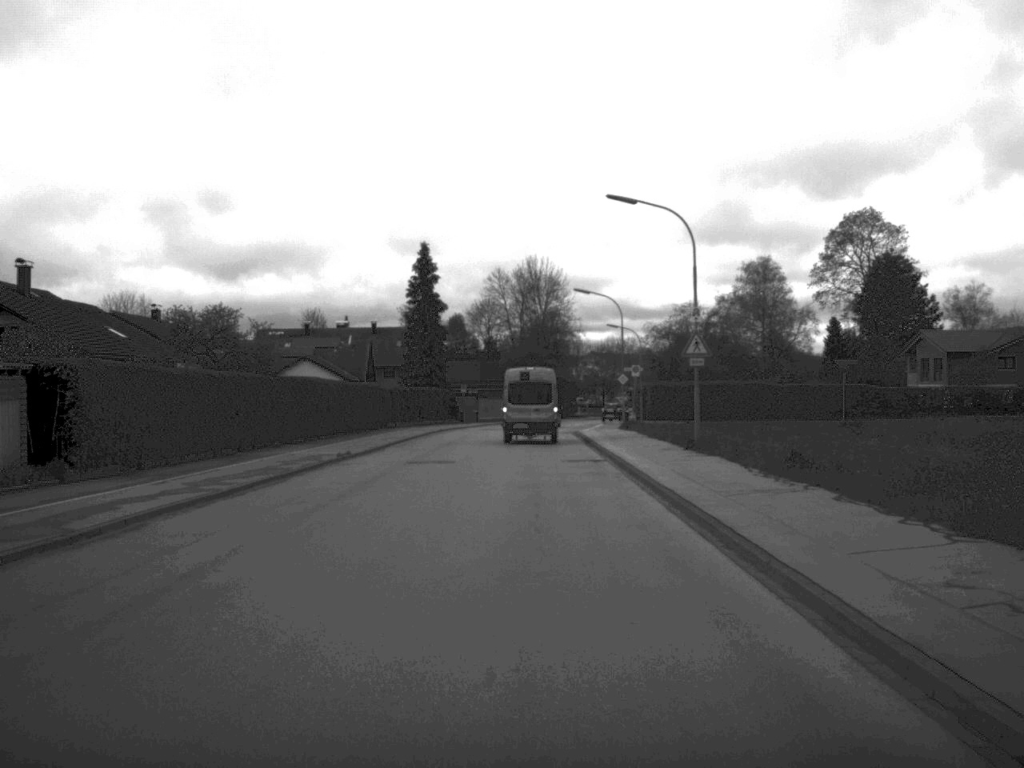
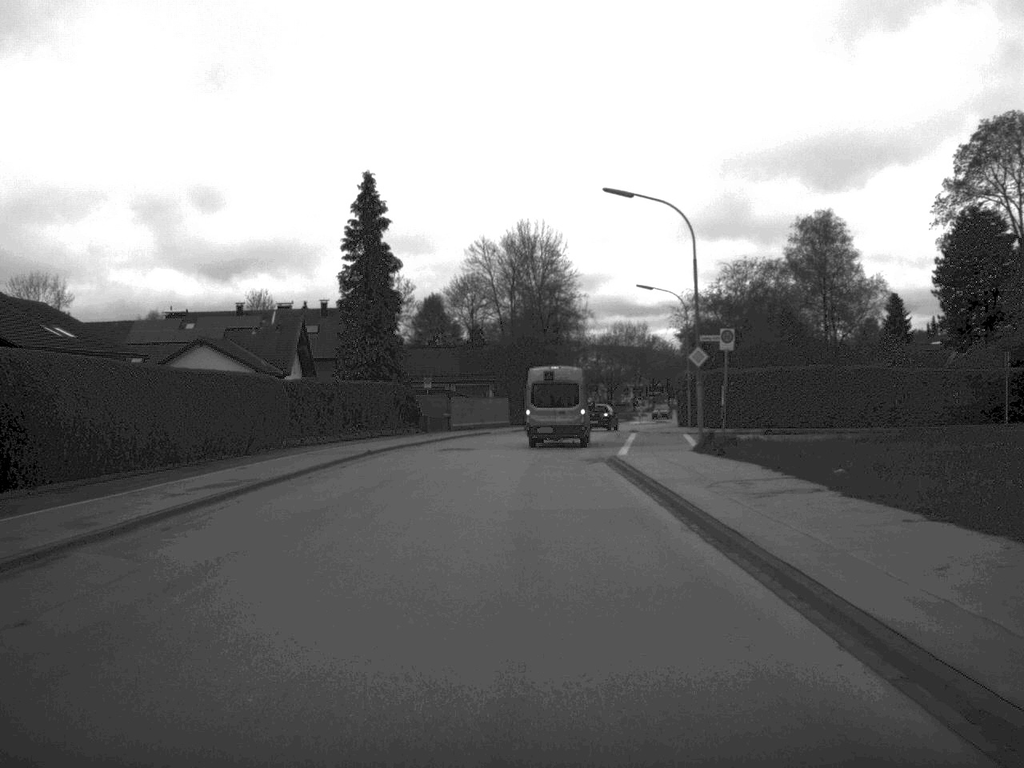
(+0.1, +30.2) m; 0°
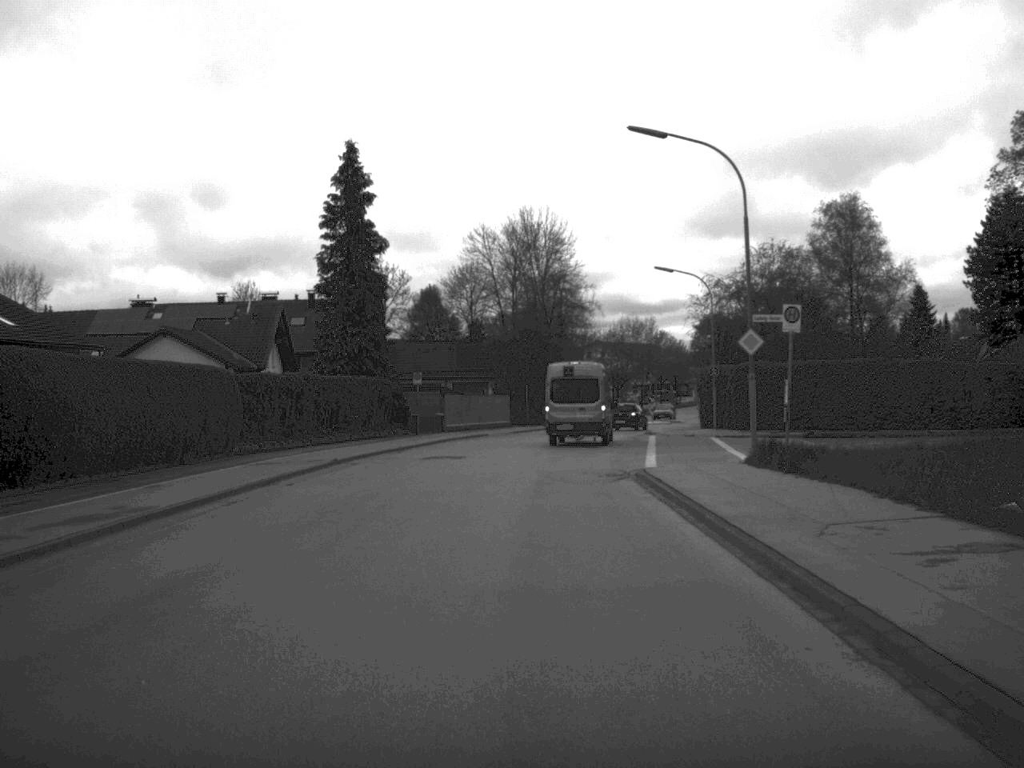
(0.0, +7.7) m; 0°
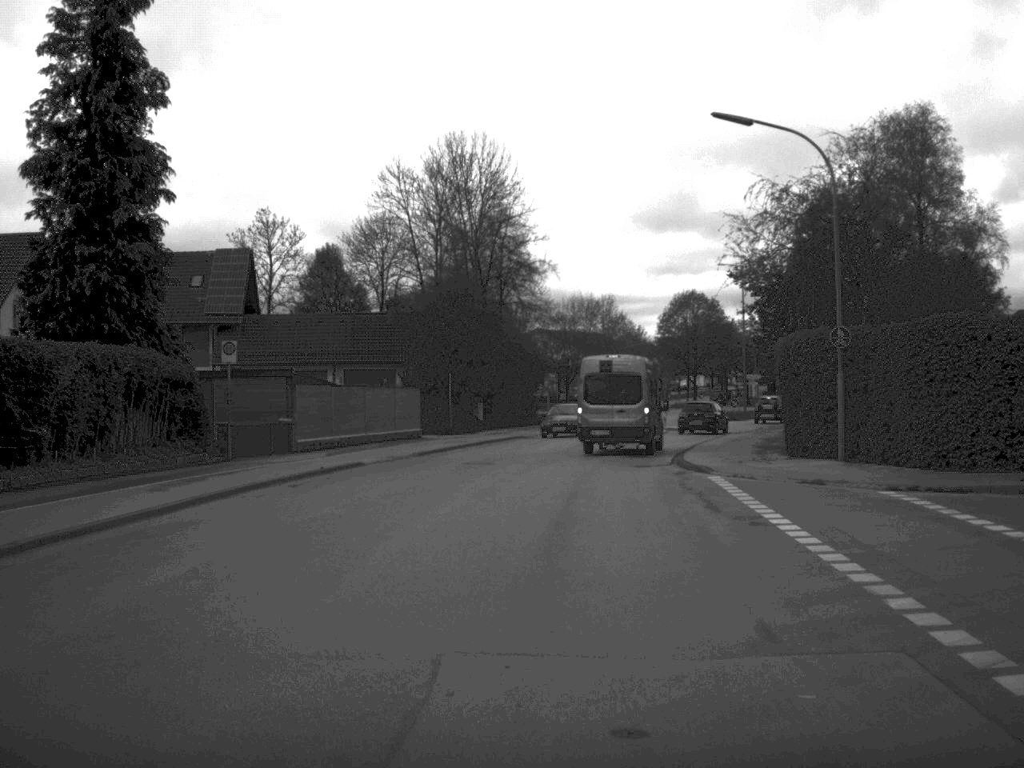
(+0.5, +29.4) m; +3°
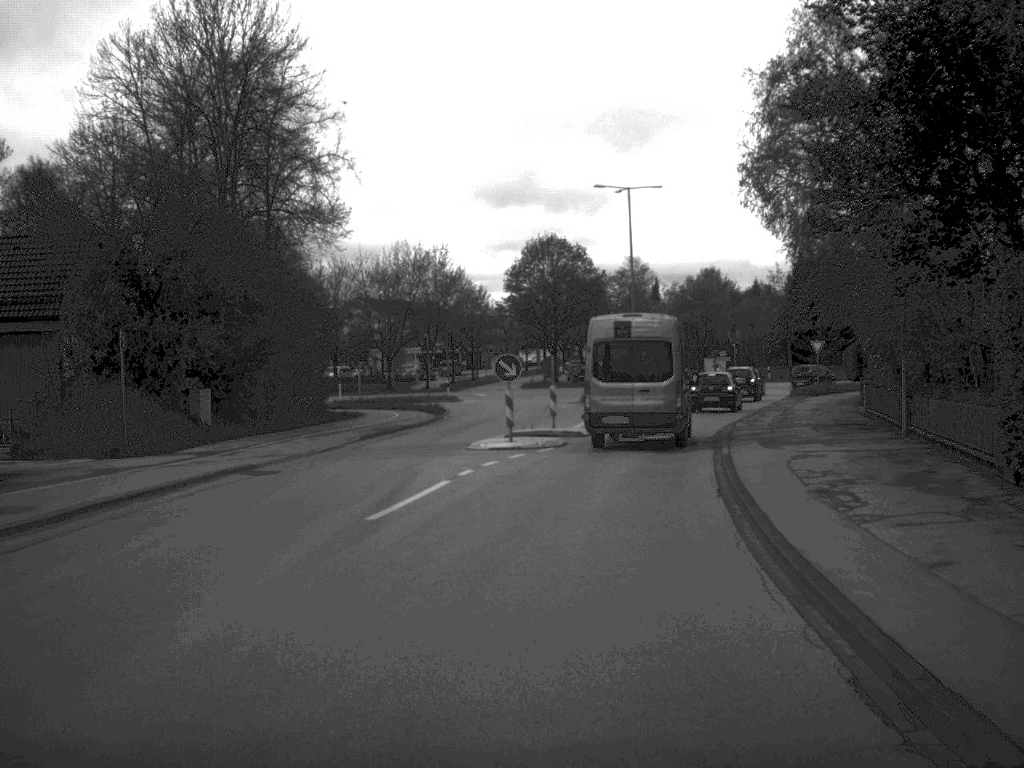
(+1.7, +29.9) m; +7°
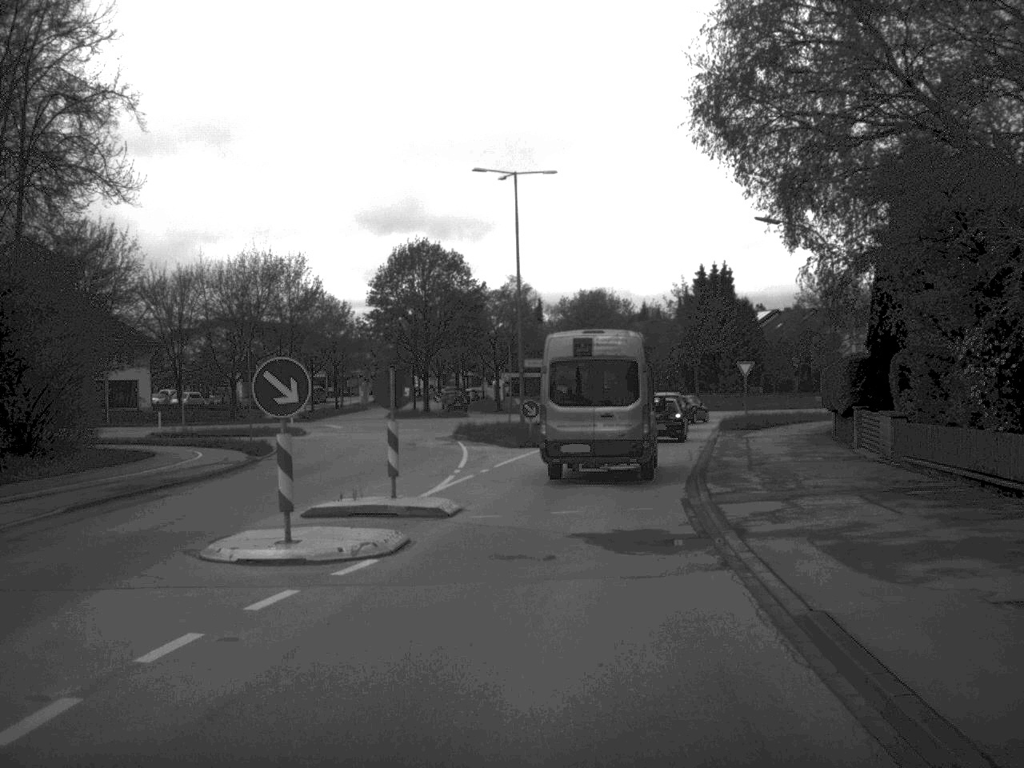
(+0.6, +14.1) m; +5°
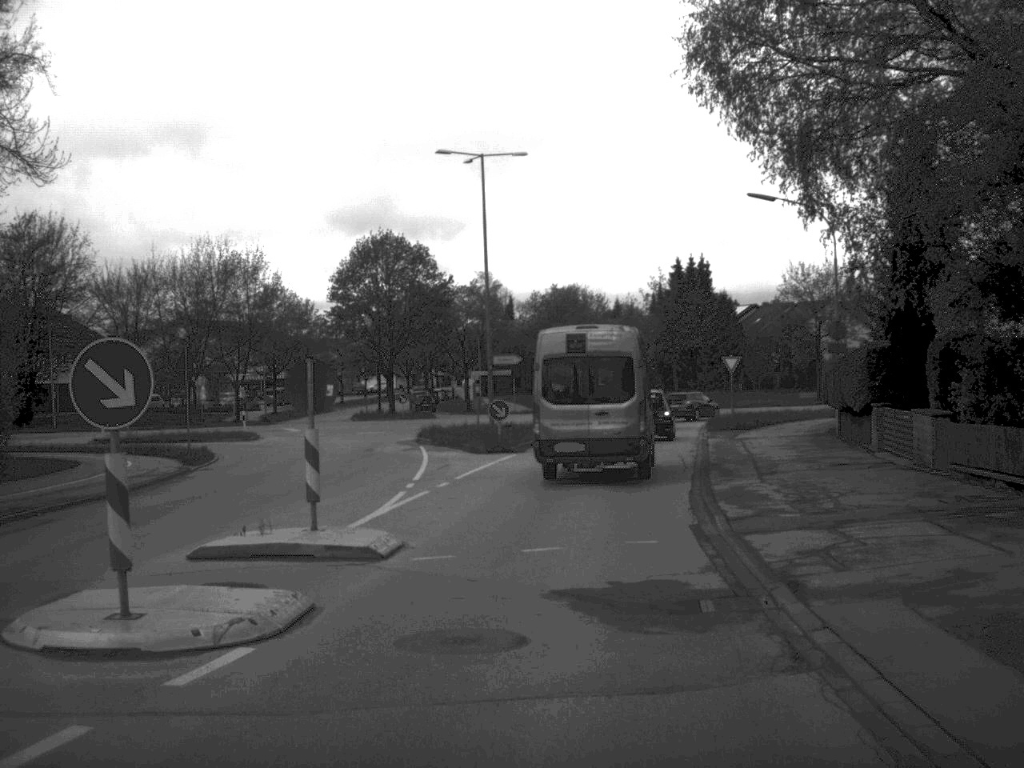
(0.0, +4.4) m; +1°
